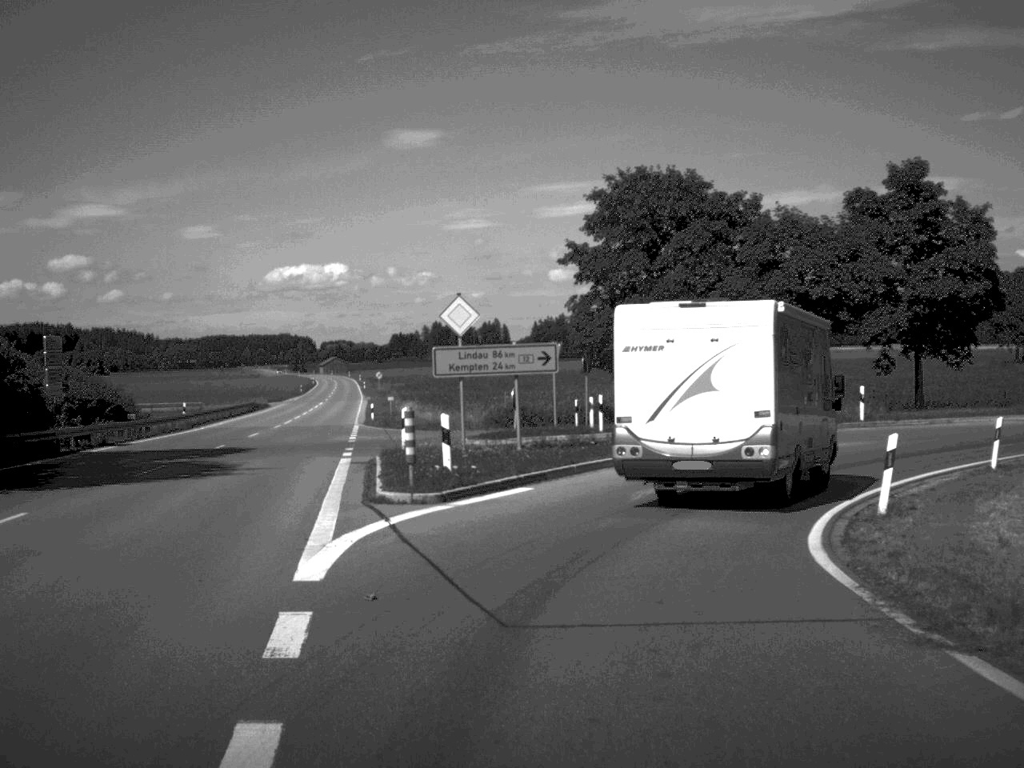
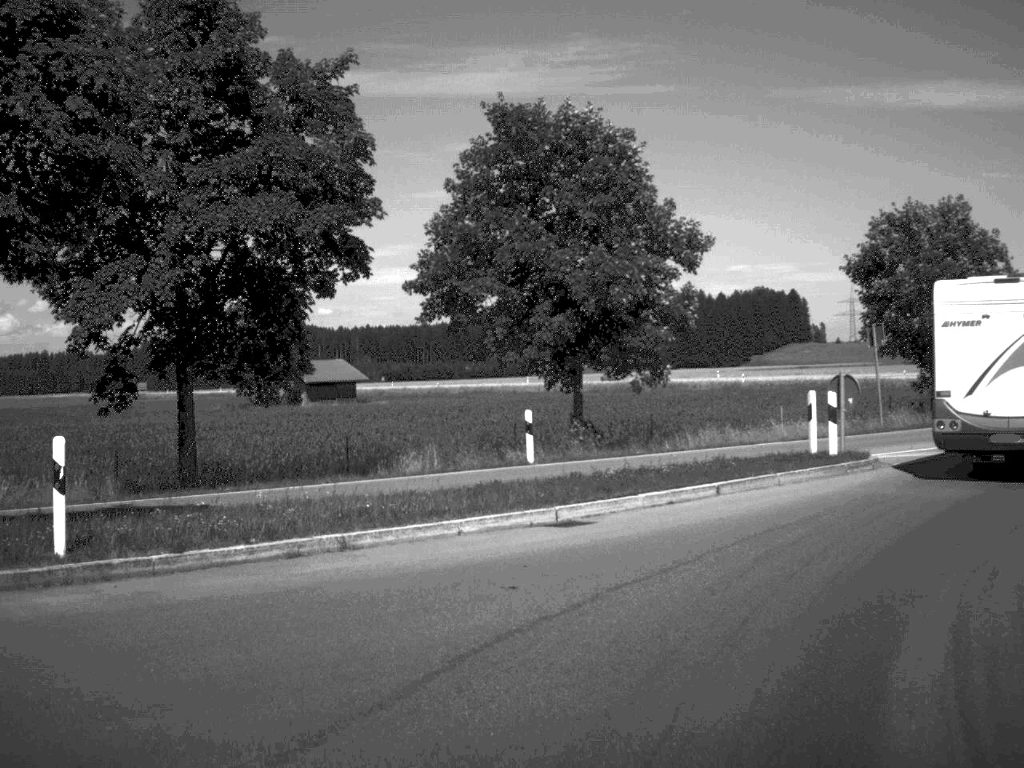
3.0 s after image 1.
(+6.2, +25.8) m; +36°
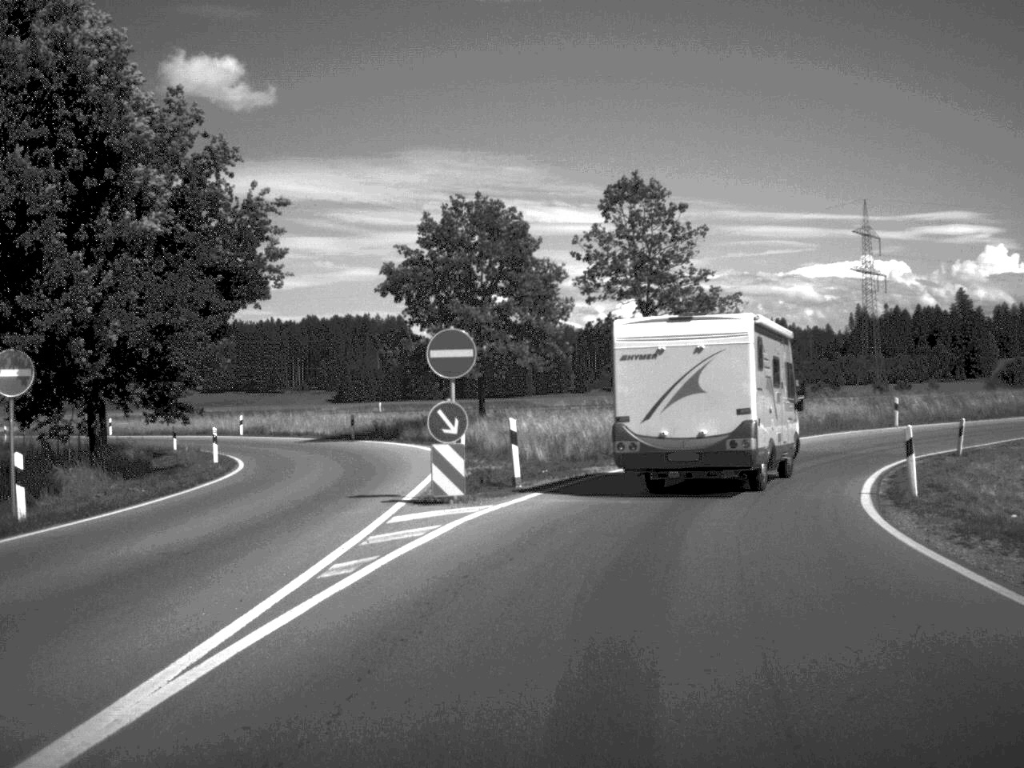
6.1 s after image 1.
(+13.8, +25.8) m; +46°
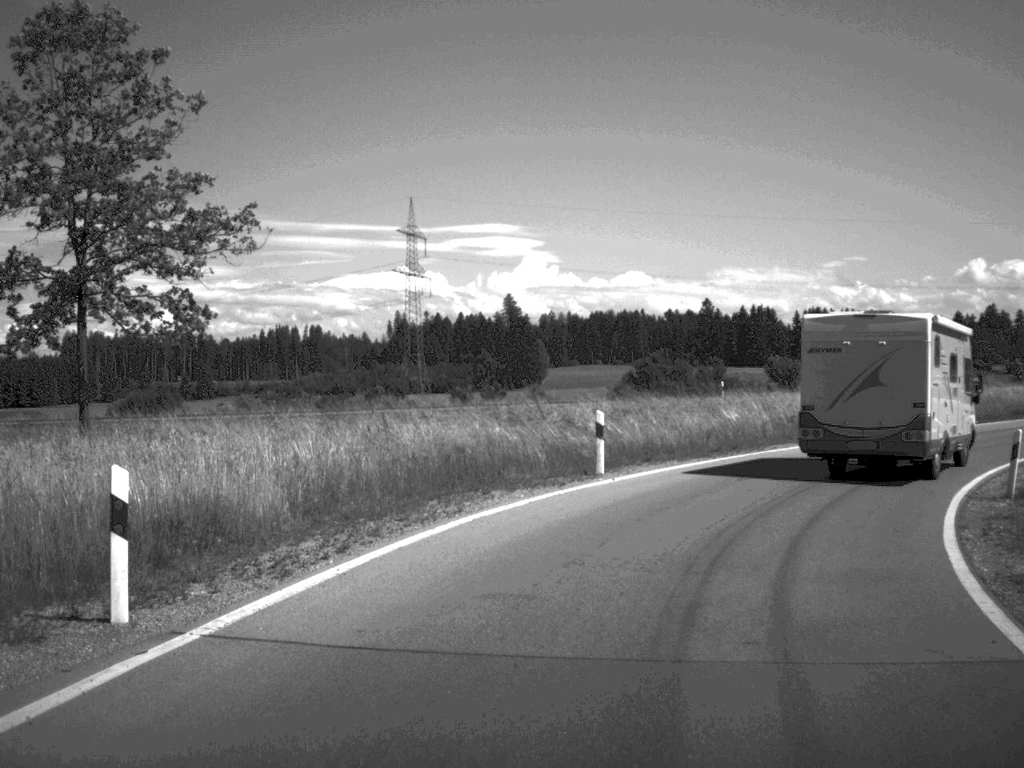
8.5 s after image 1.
(+4.3, +25.8) m; +21°
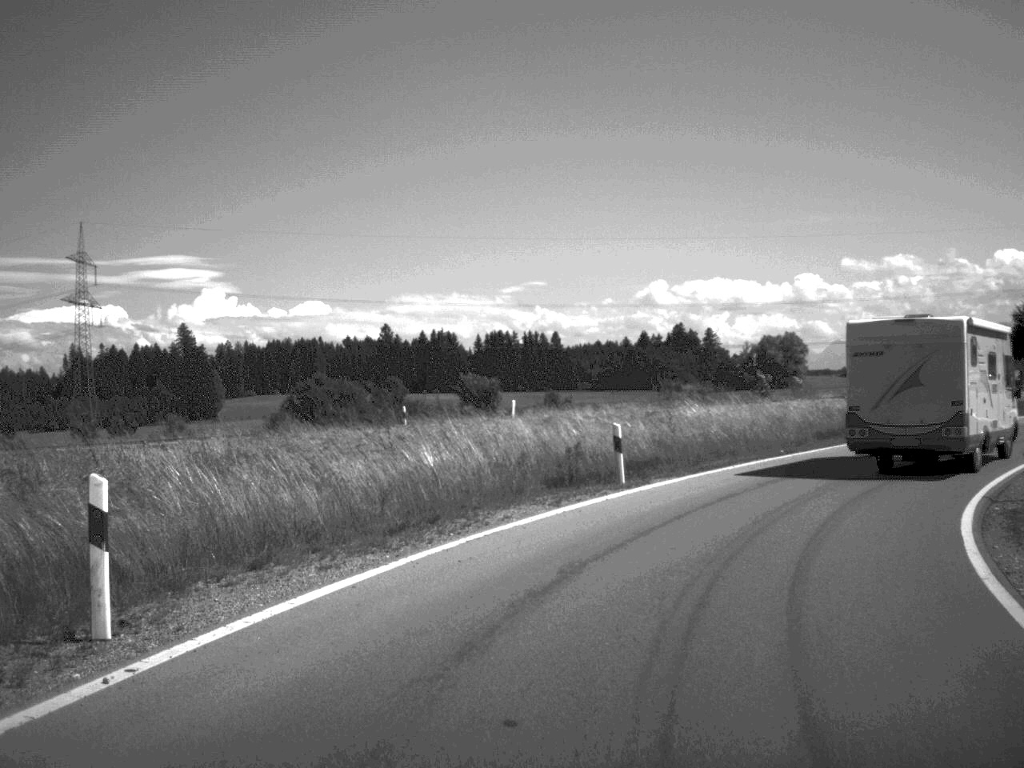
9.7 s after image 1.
(+1.5, +12.9) m; +14°
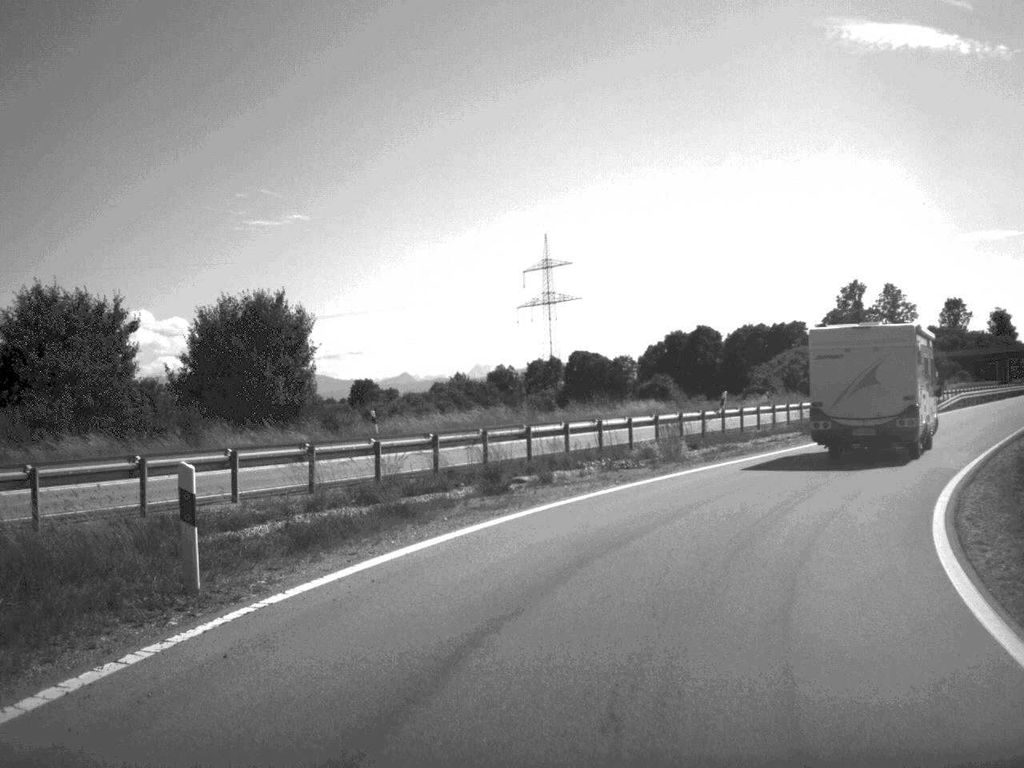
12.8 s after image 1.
(+13.5, +33.4) m; +44°
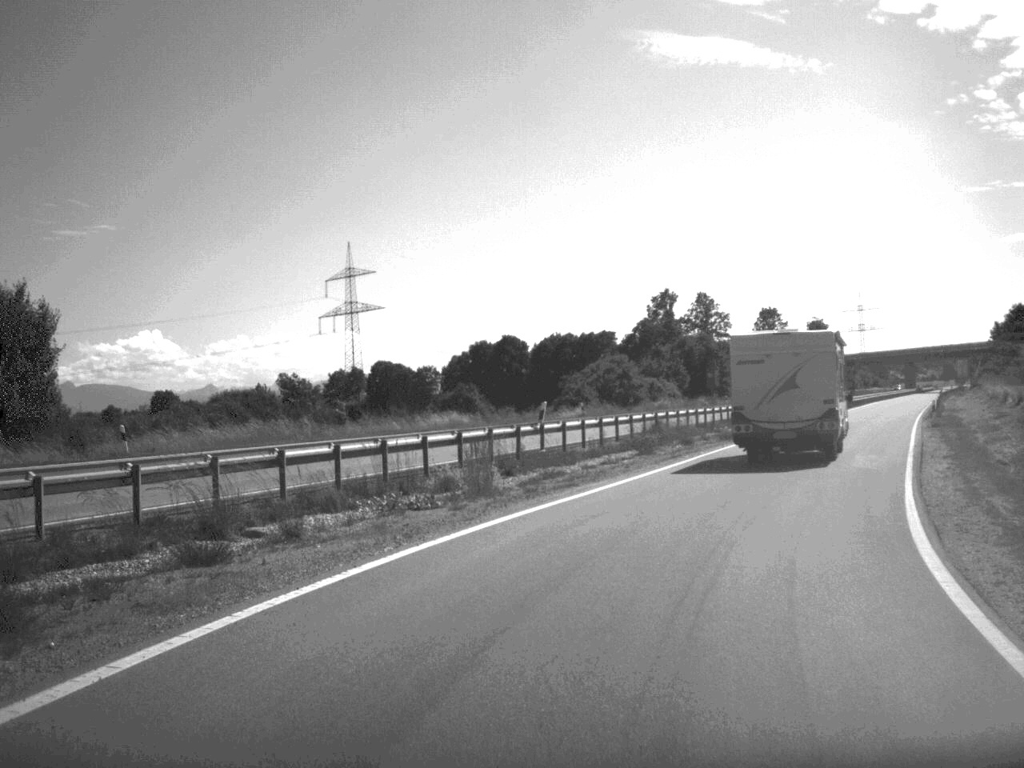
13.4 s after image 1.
(+0.6, +7.6) m; +9°
